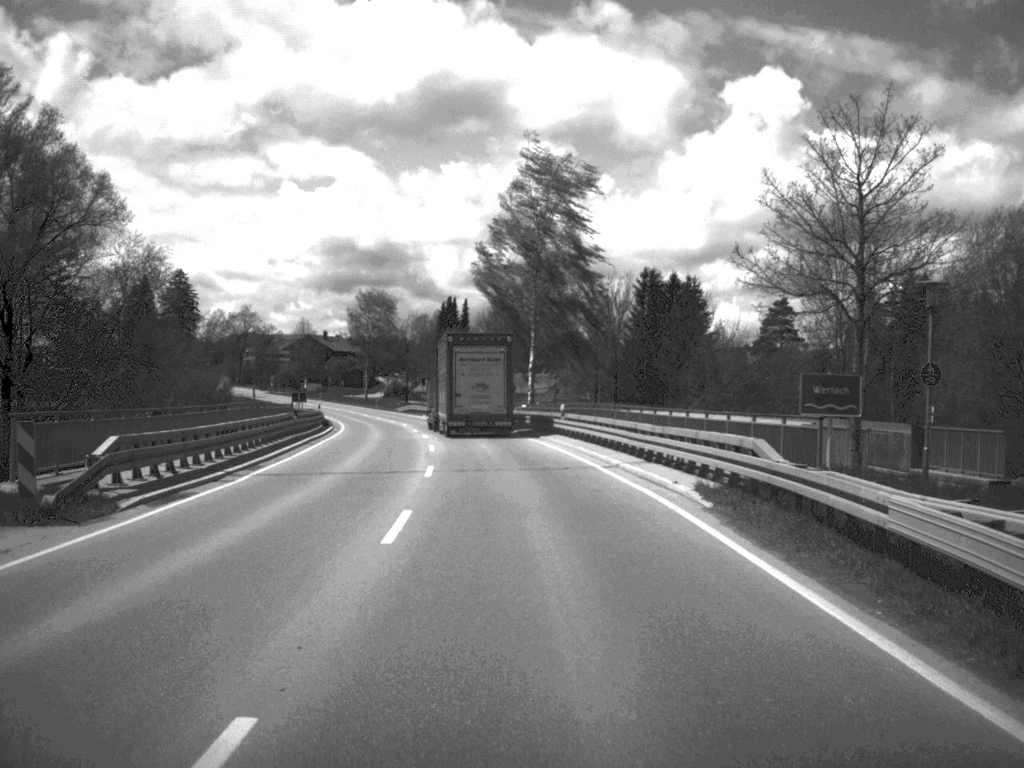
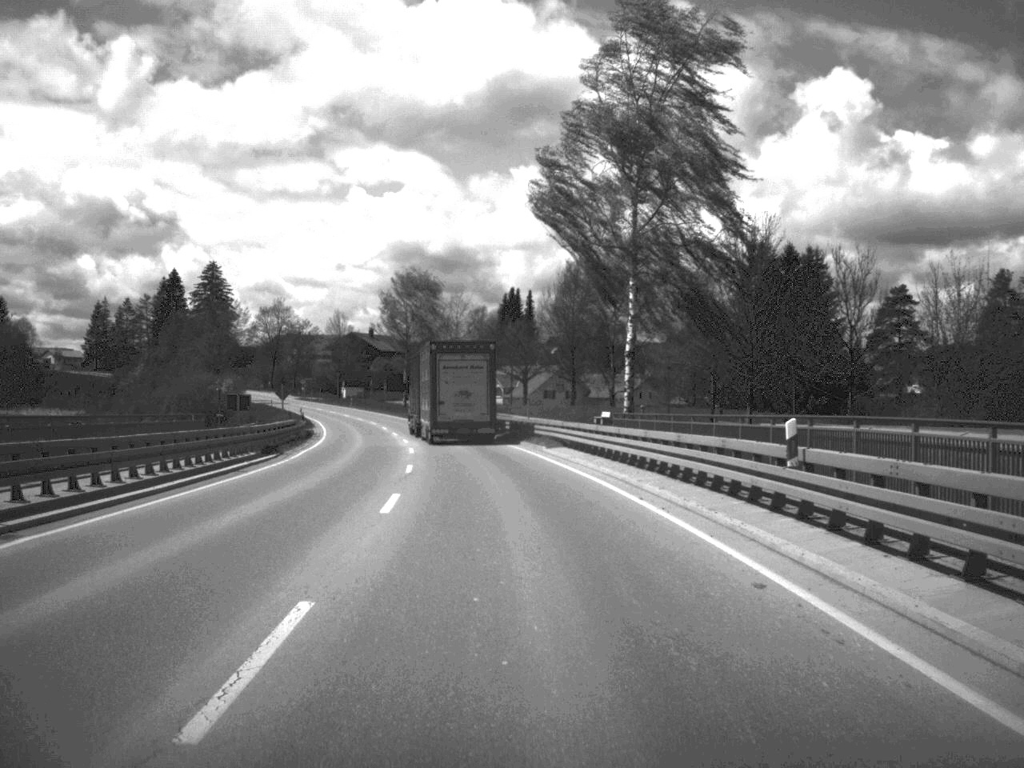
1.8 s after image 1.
(-0.9, +31.8) m; -3°
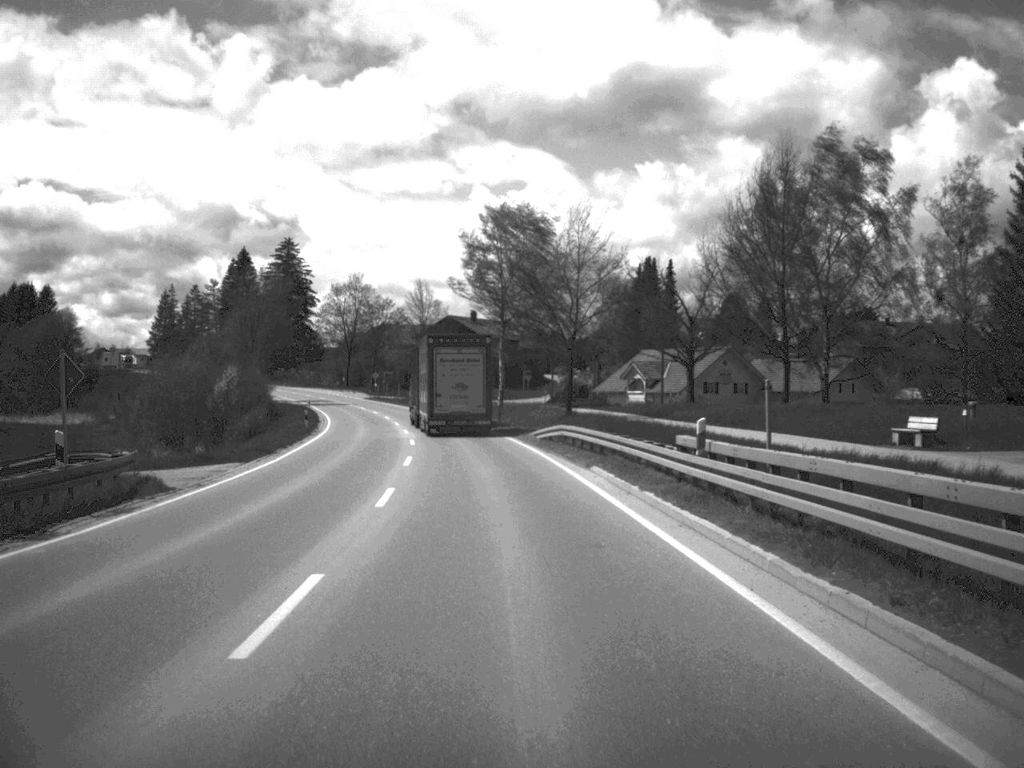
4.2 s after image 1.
(-2.2, +45.0) m; -6°
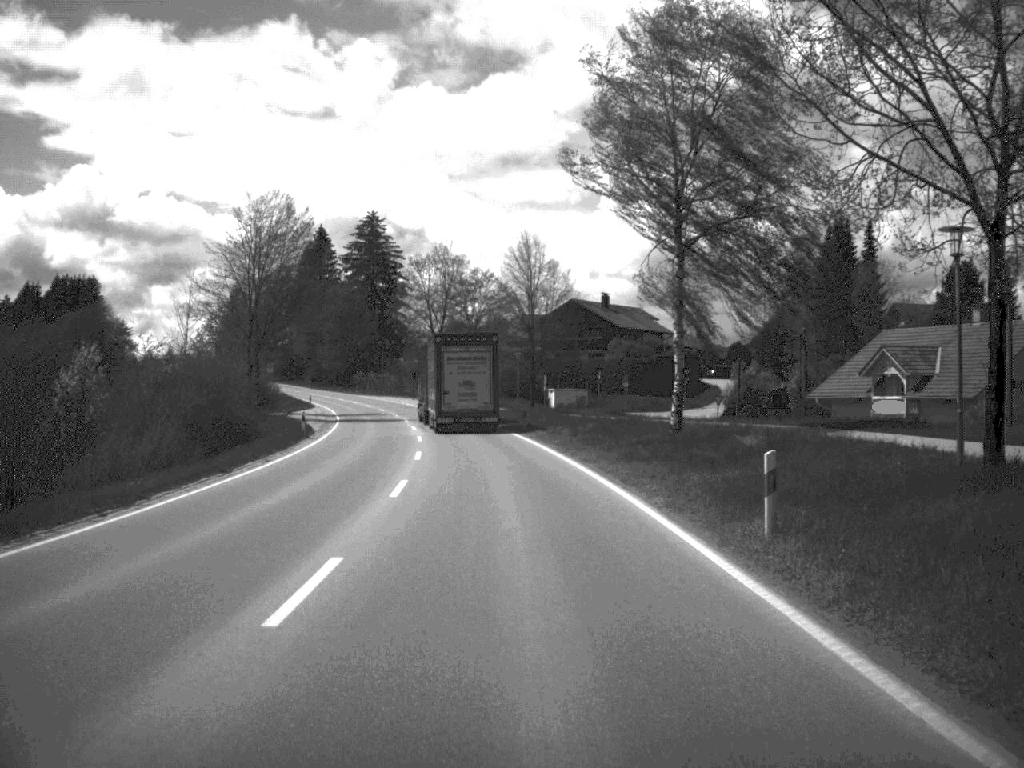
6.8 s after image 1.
(-2.4, +46.3) m; -6°
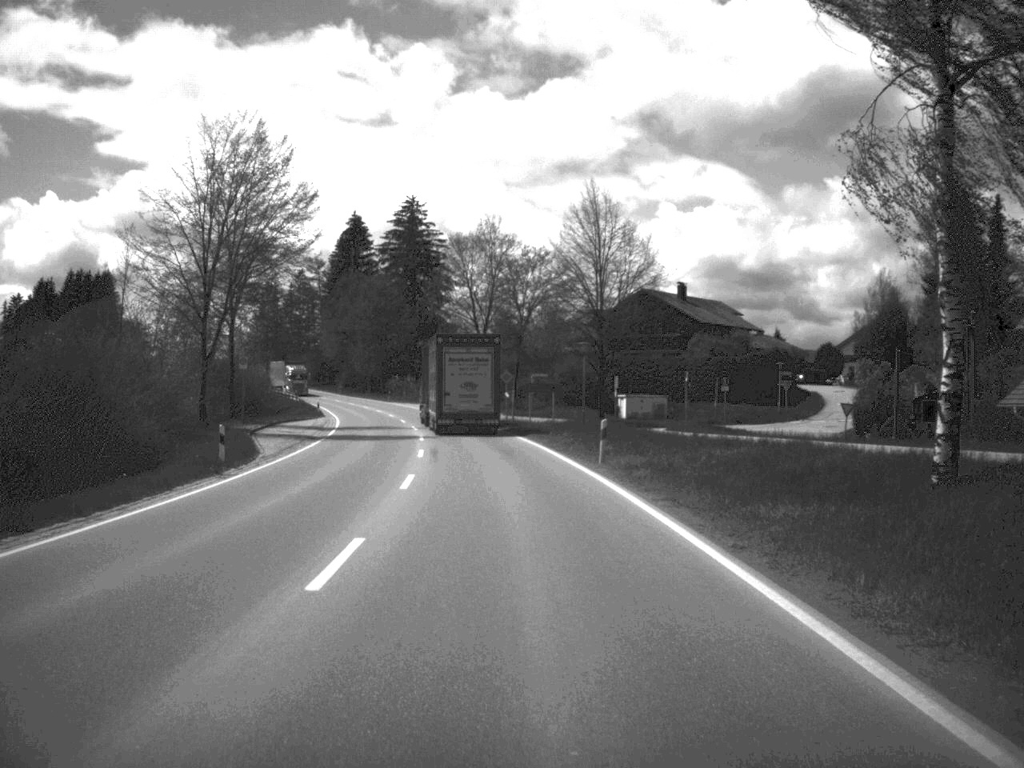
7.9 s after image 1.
(-0.5, +22.0) m; -3°
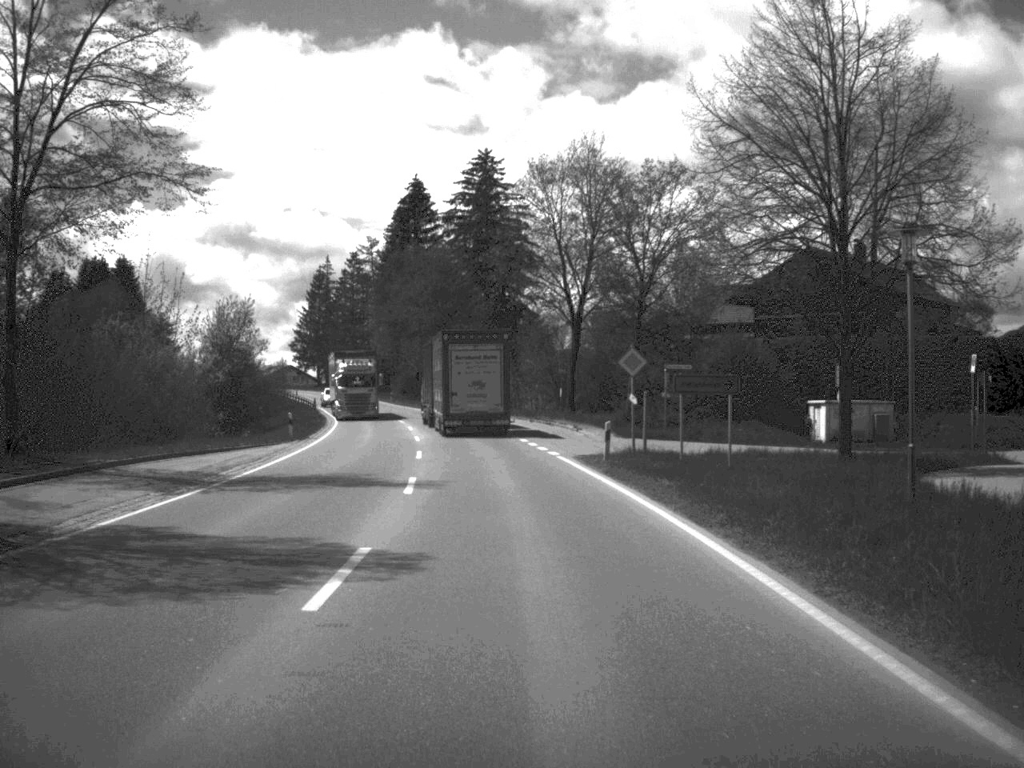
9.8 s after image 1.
(-1.4, +36.5) m; -4°
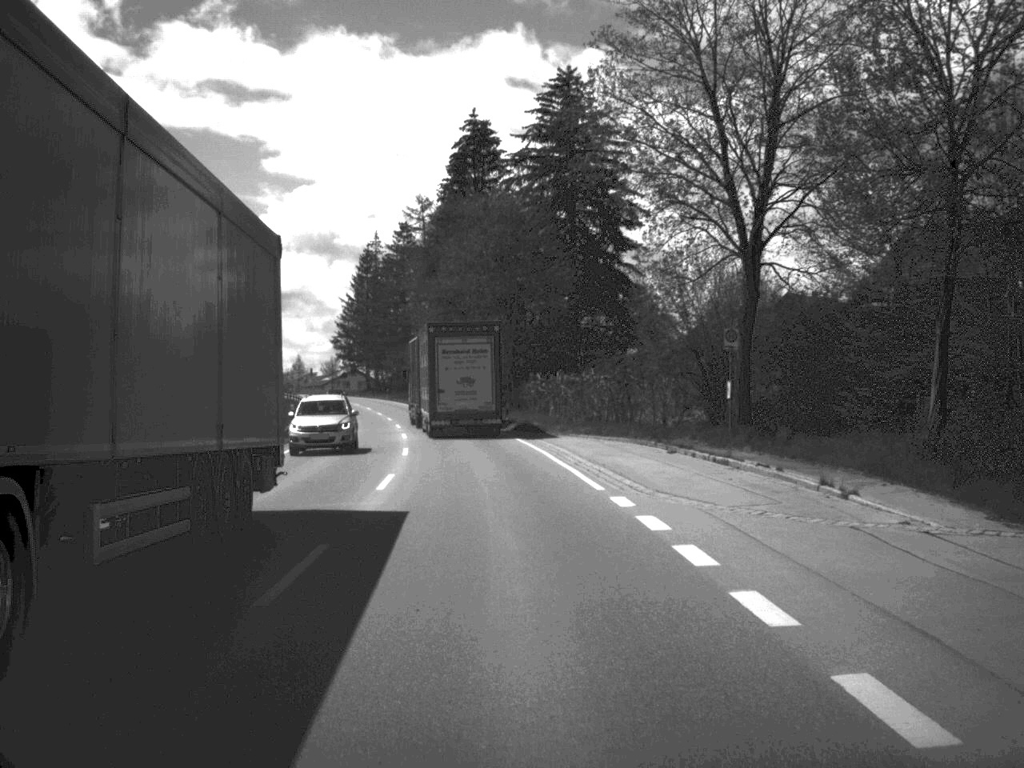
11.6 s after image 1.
(-1.1, +35.2) m; -4°
